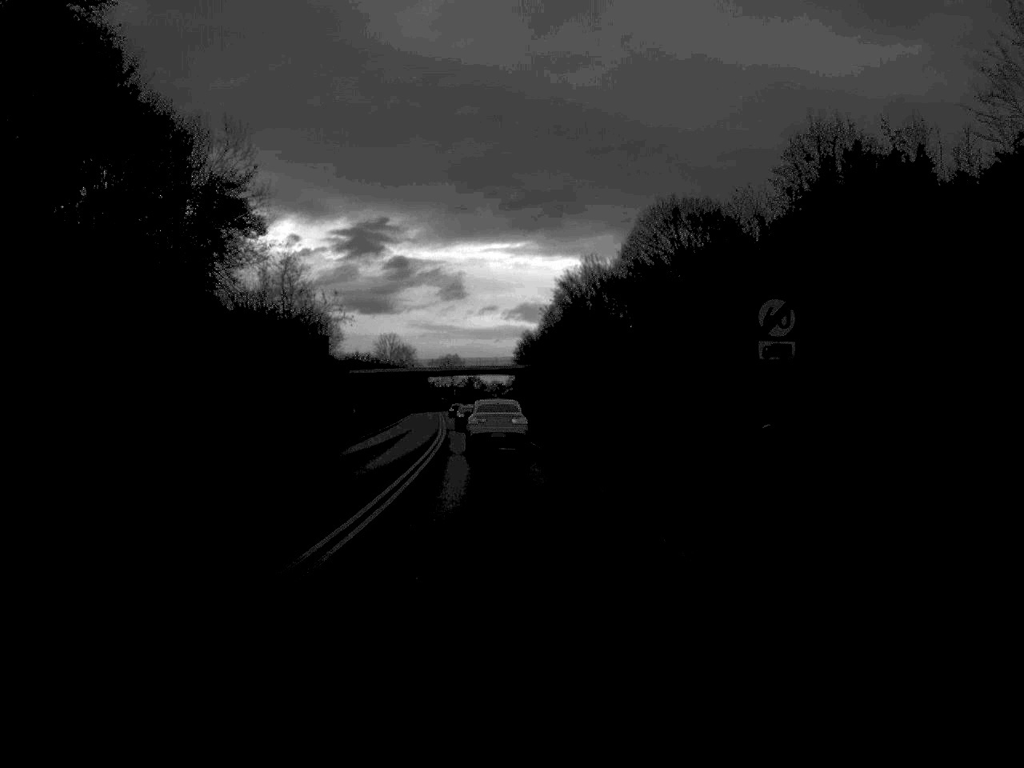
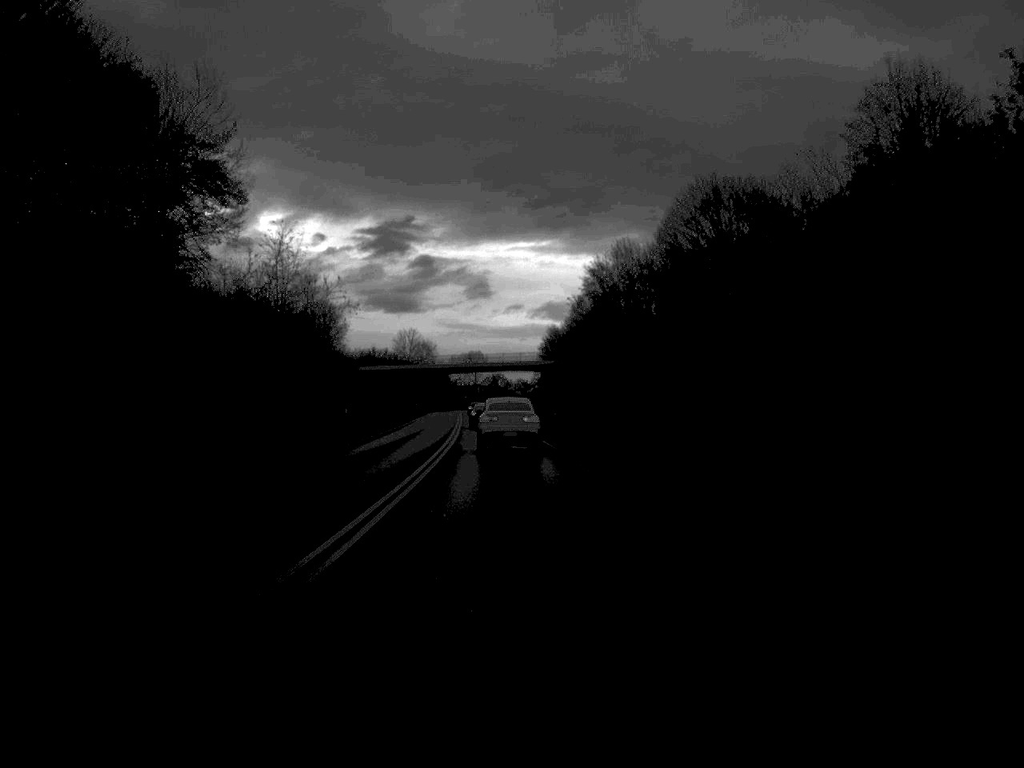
(-0.1, +12.3) m; -1°
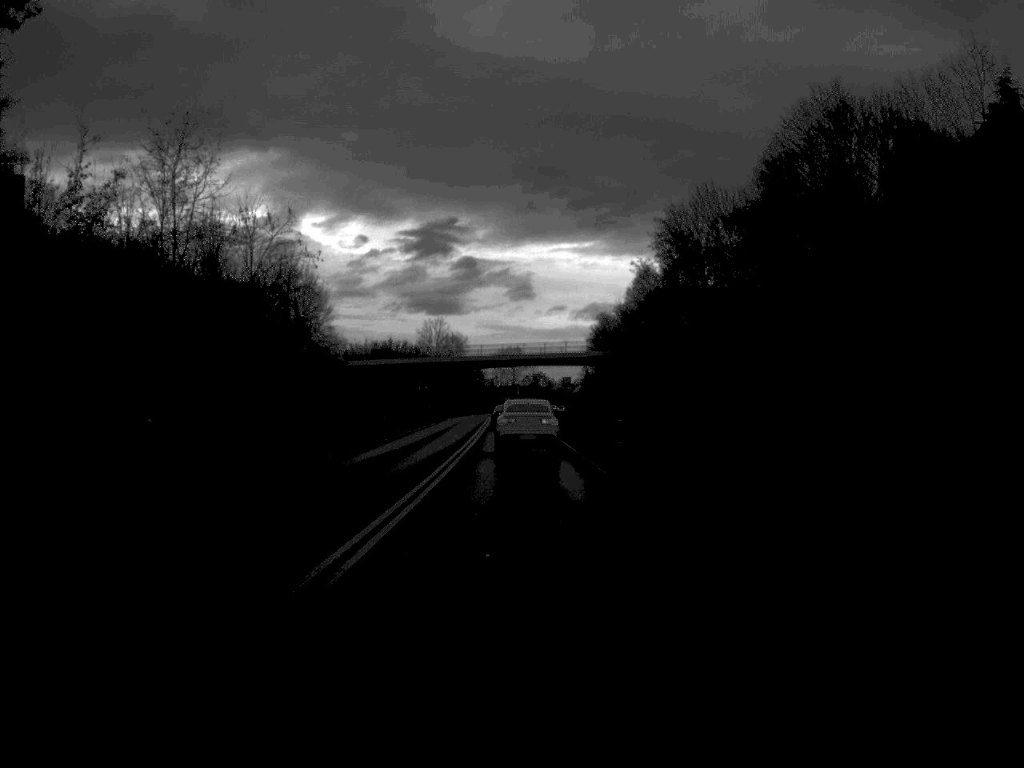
(-0.6, +35.4) m; -2°
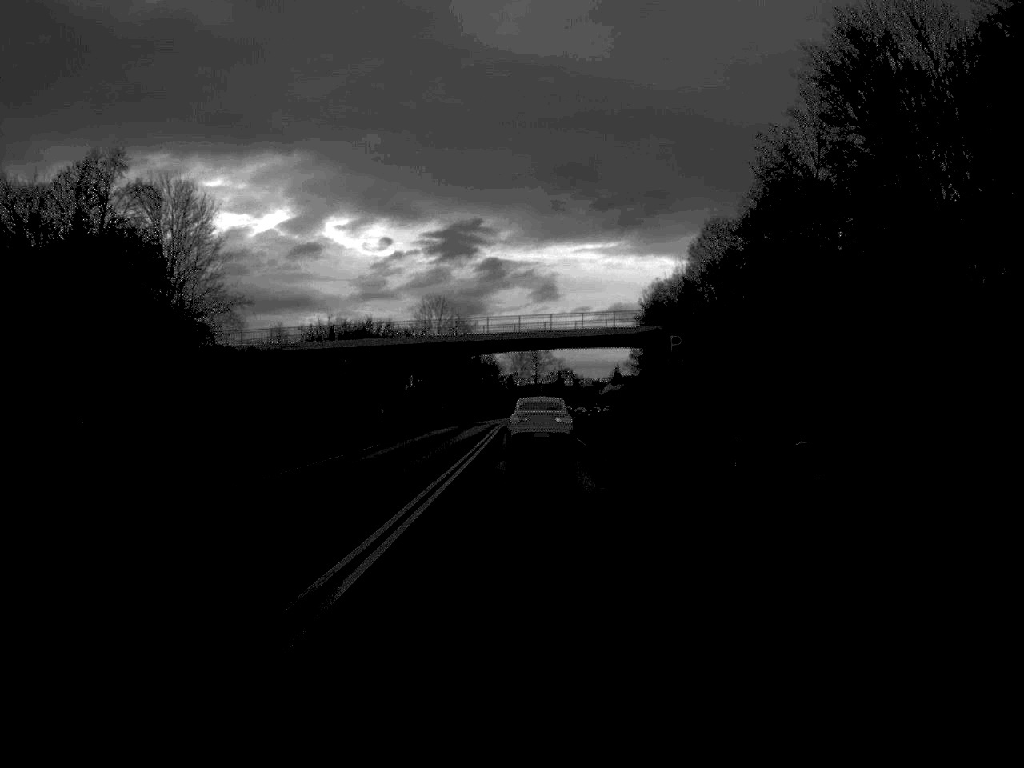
(-0.4, +48.4) m; -1°
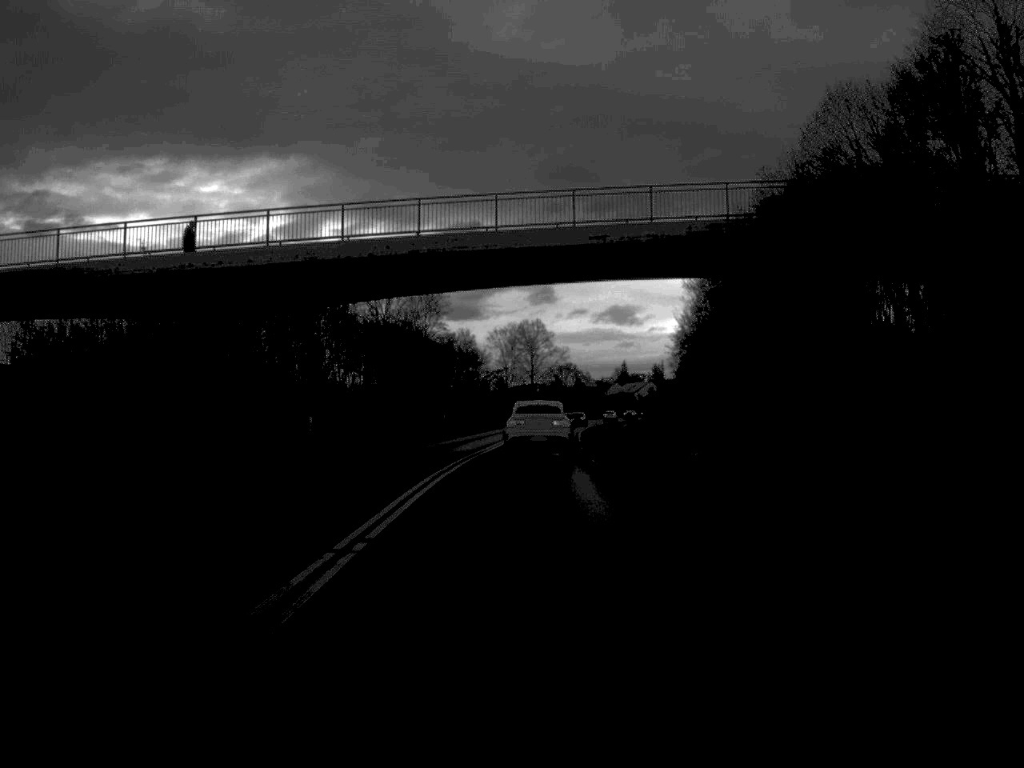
(+0.2, +57.9) m; 0°
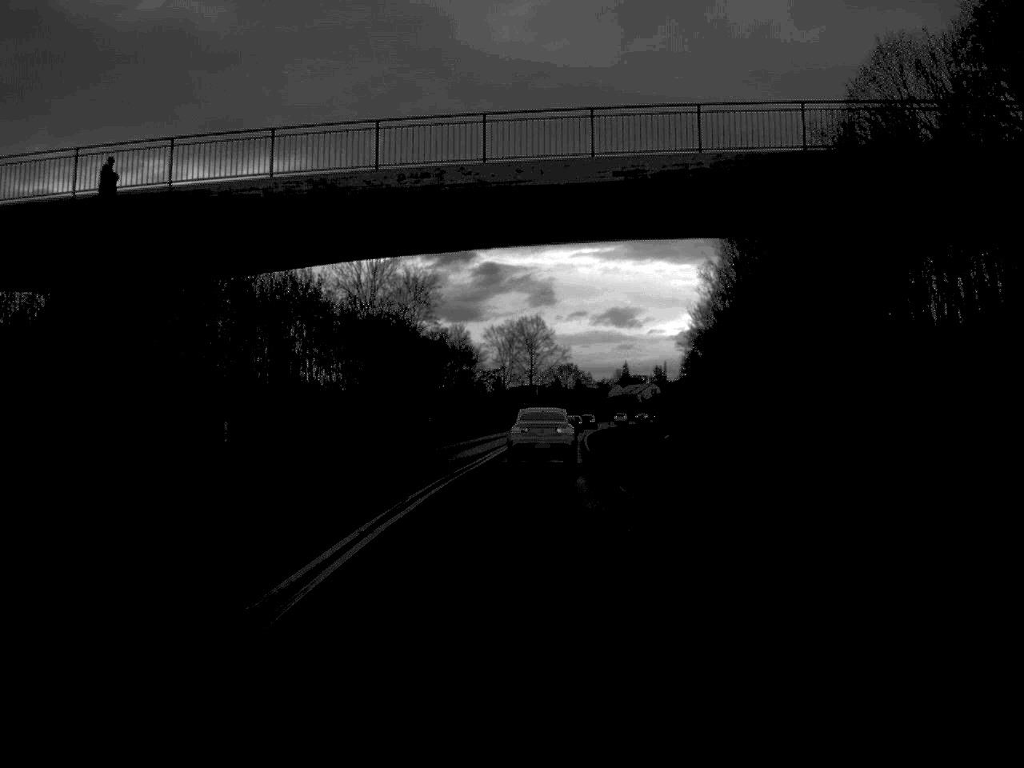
(0.0, +11.4) m; 0°
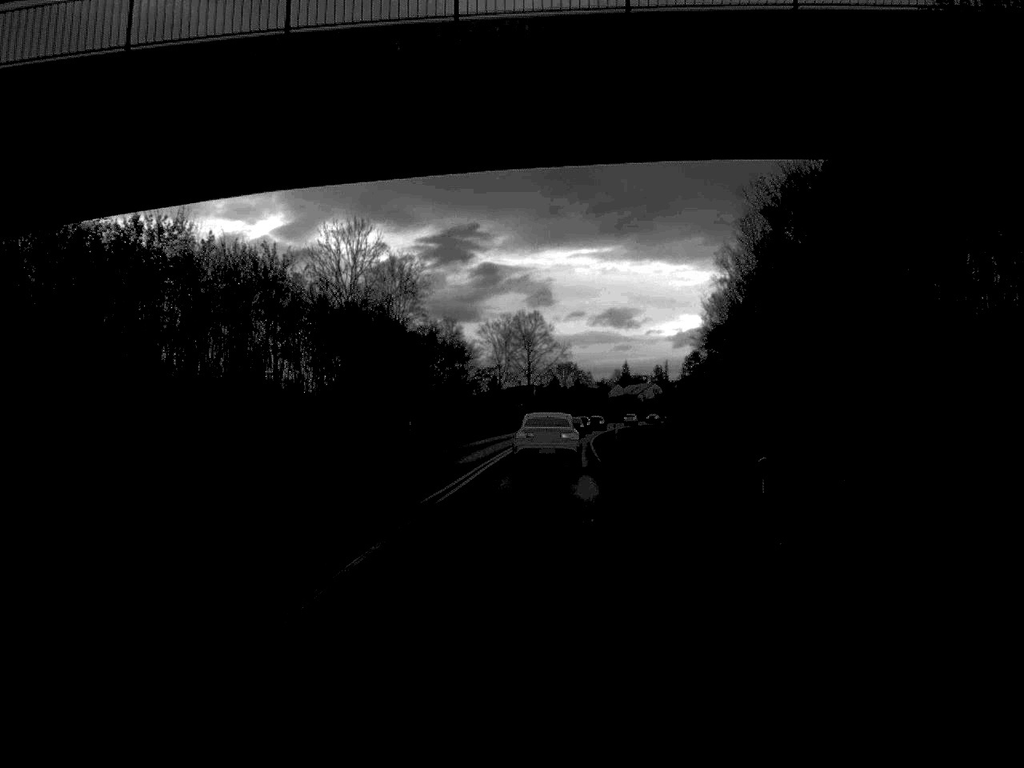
(0.0, +10.8) m; 0°
